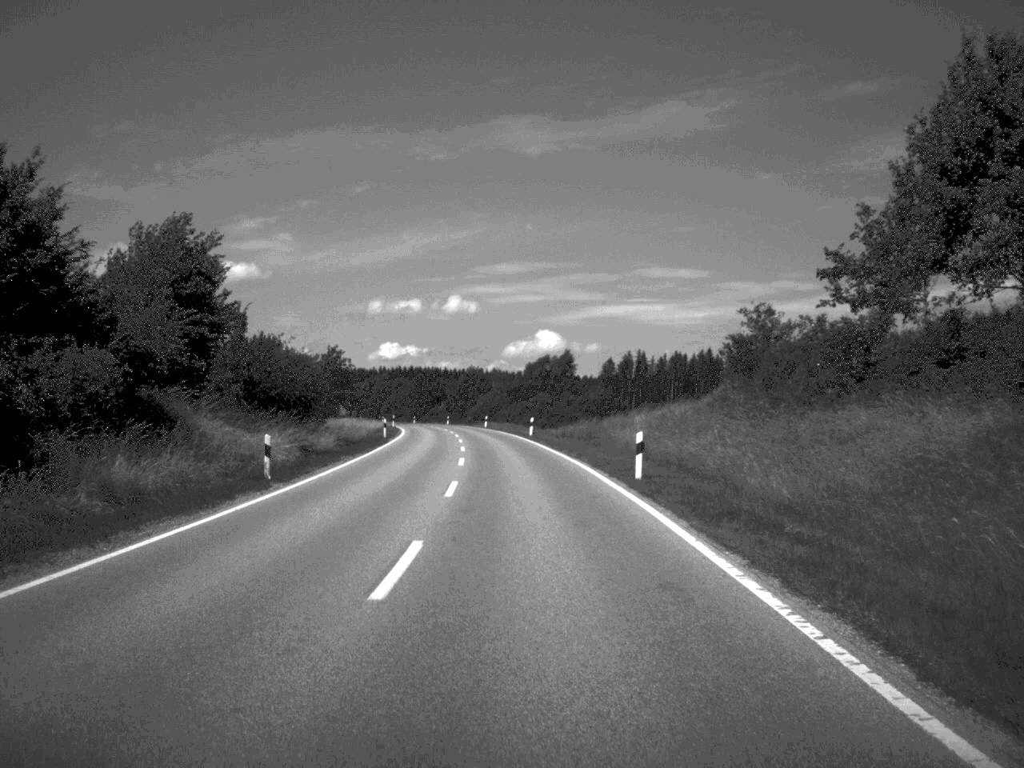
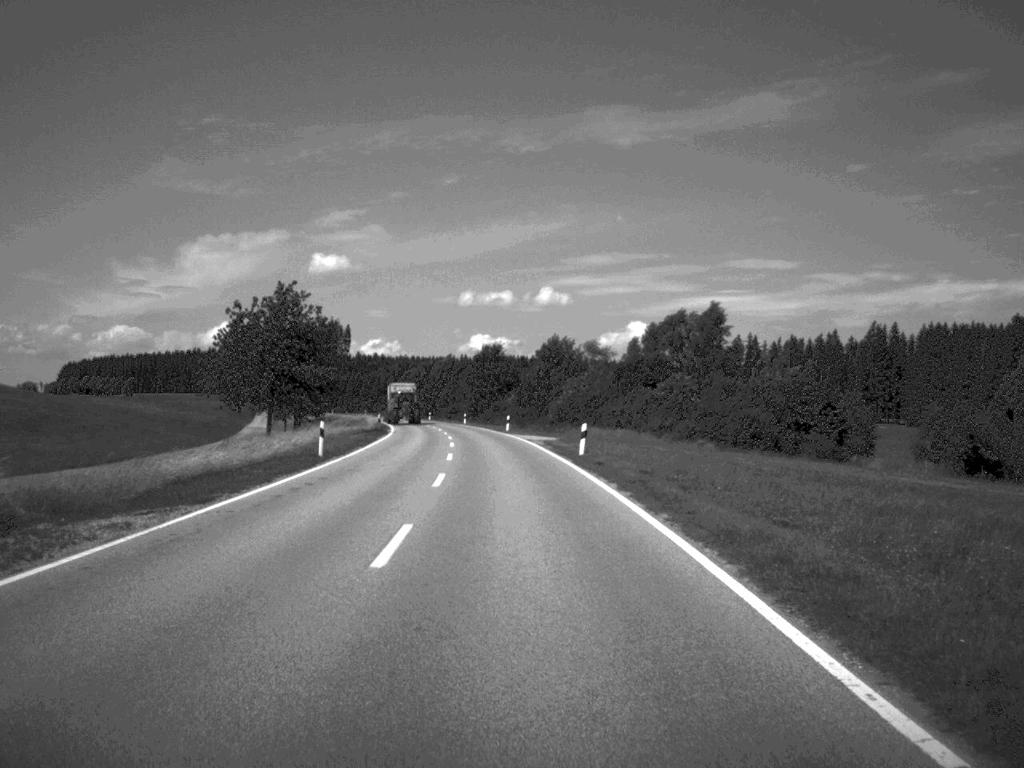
(-2.4, +68.2) m; -4°
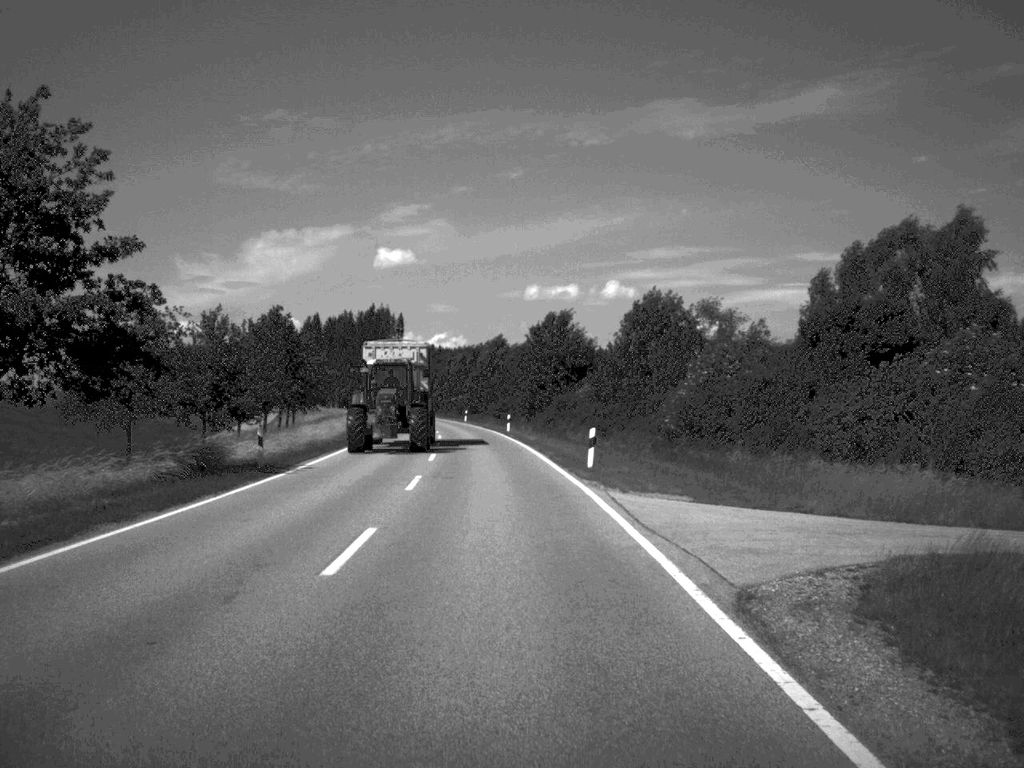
(-1.1, +47.3) m; -3°
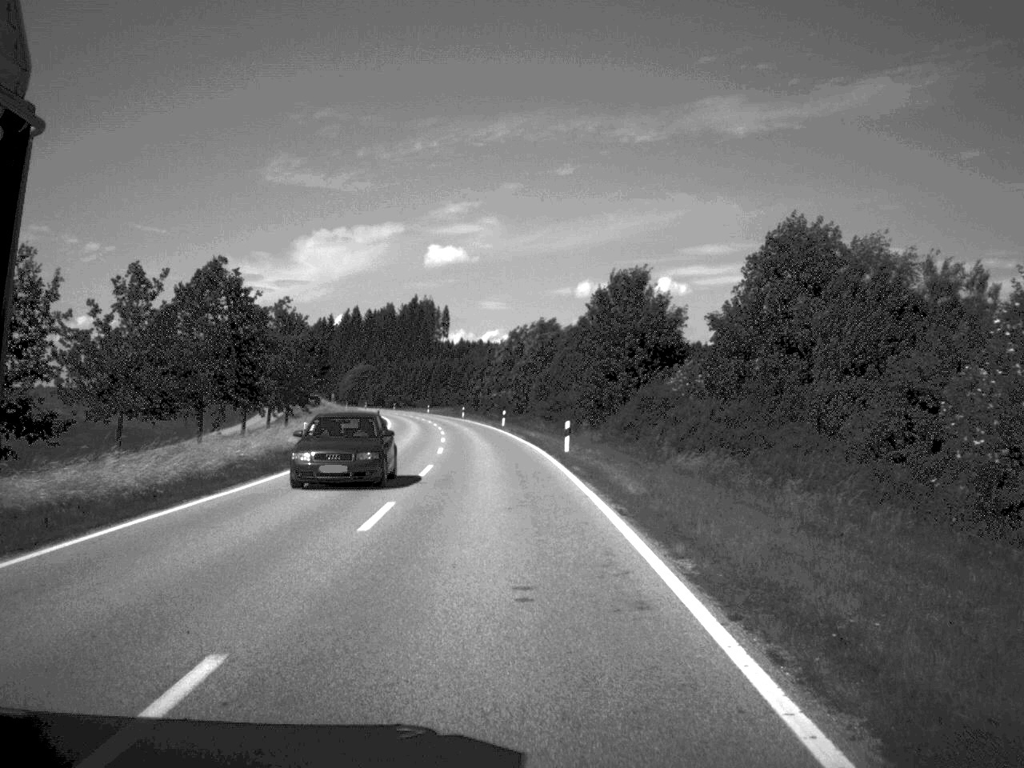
(-0.6, +31.2) m; -2°
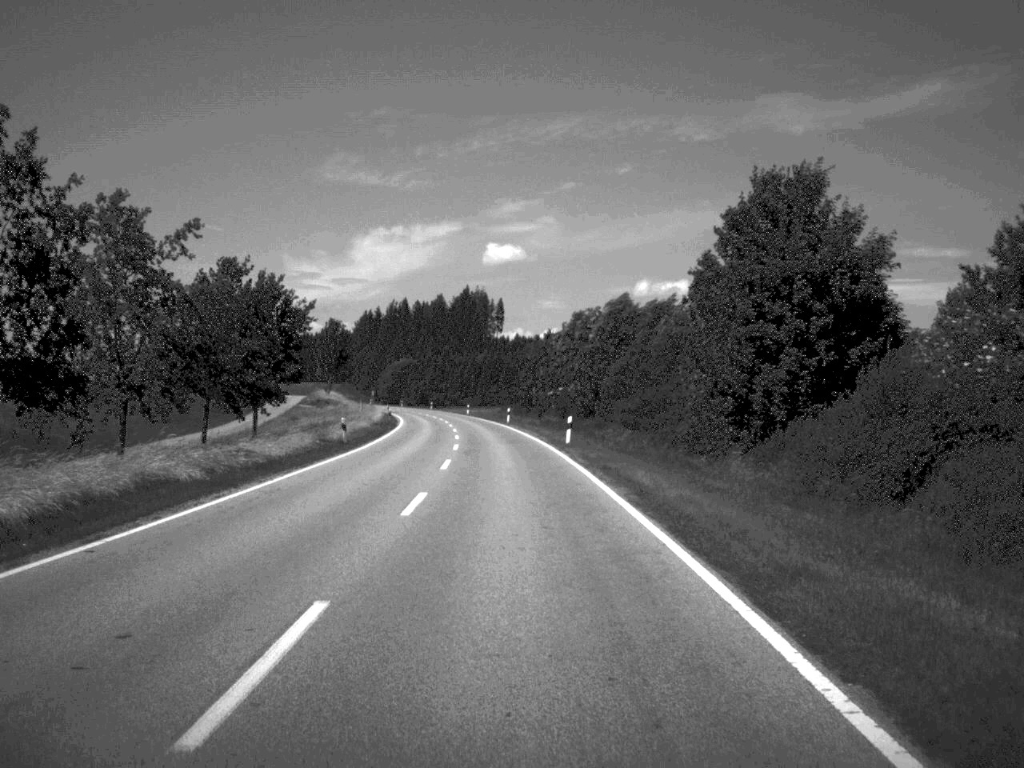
(-0.9, +33.1) m; -3°
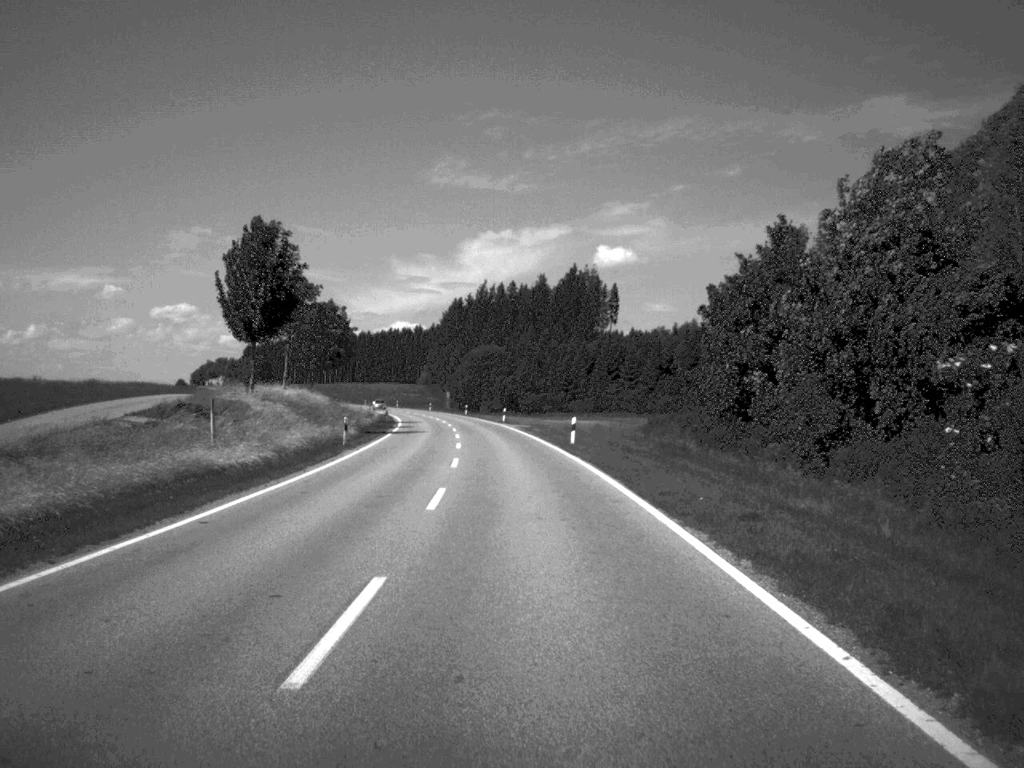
(-3.6, +80.1) m; -5°
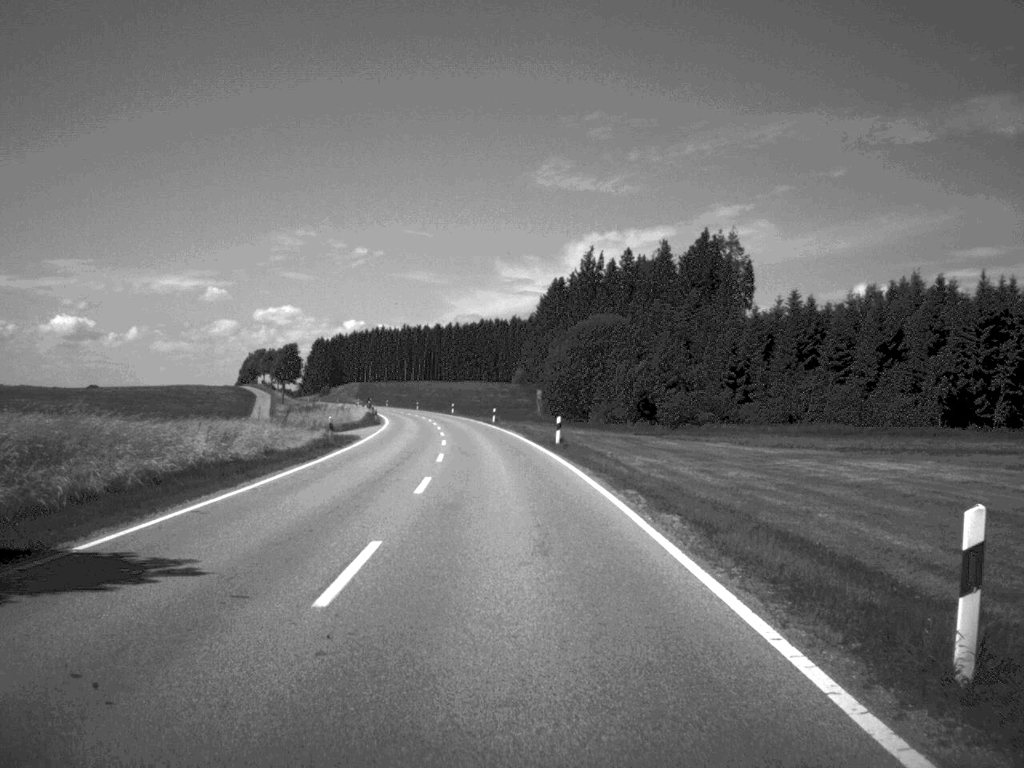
(-3.3, +78.8) m; -5°
